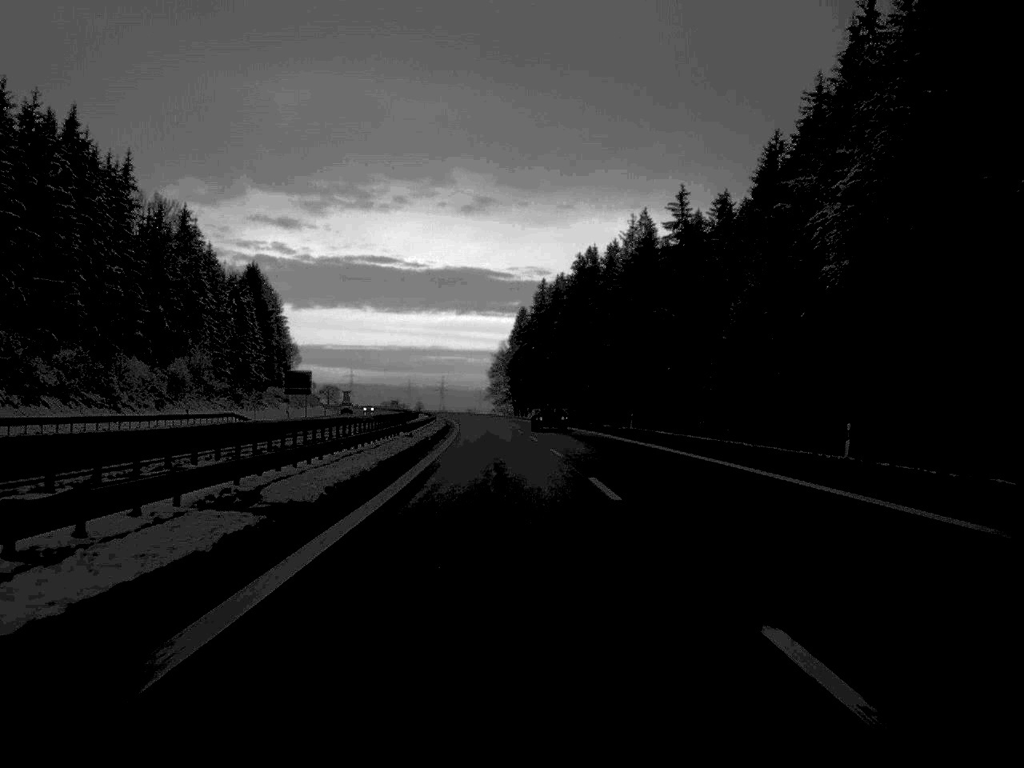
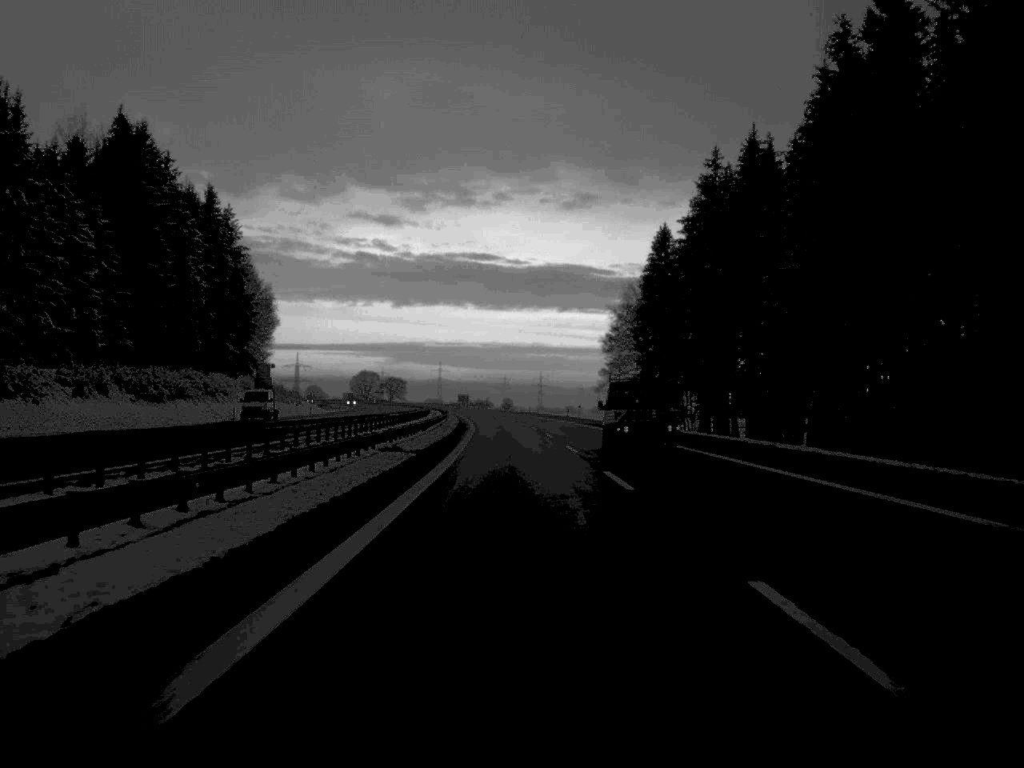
(-6.2, +140.7) m; -4°
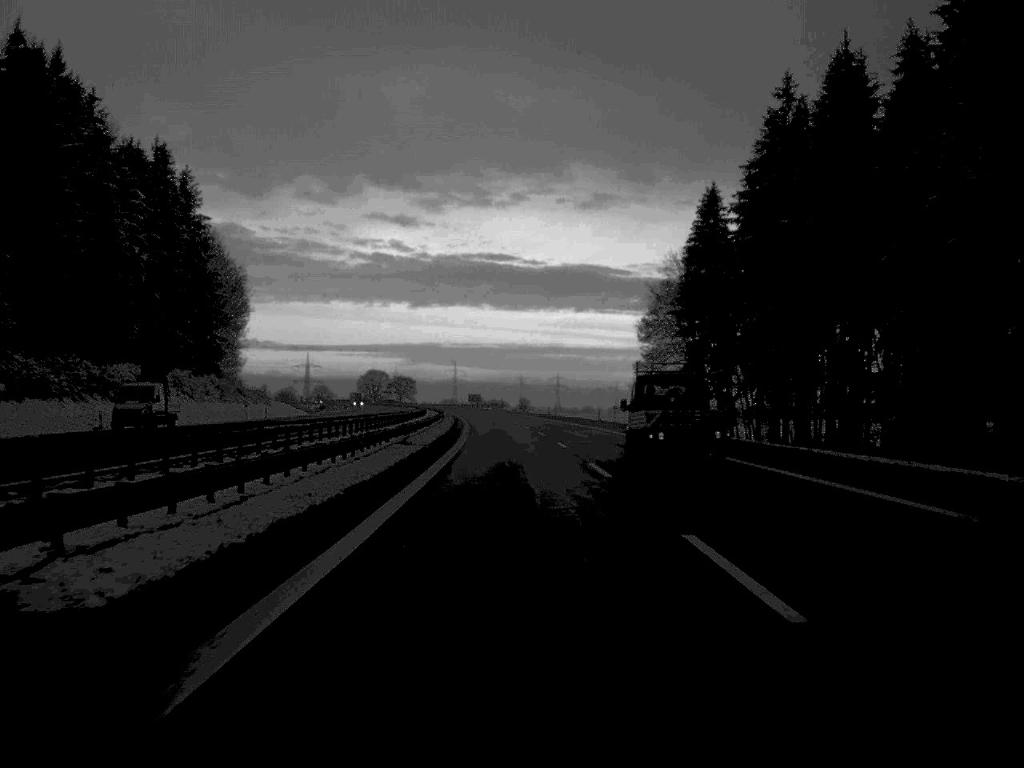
(-0.2, +32.2) m; -1°
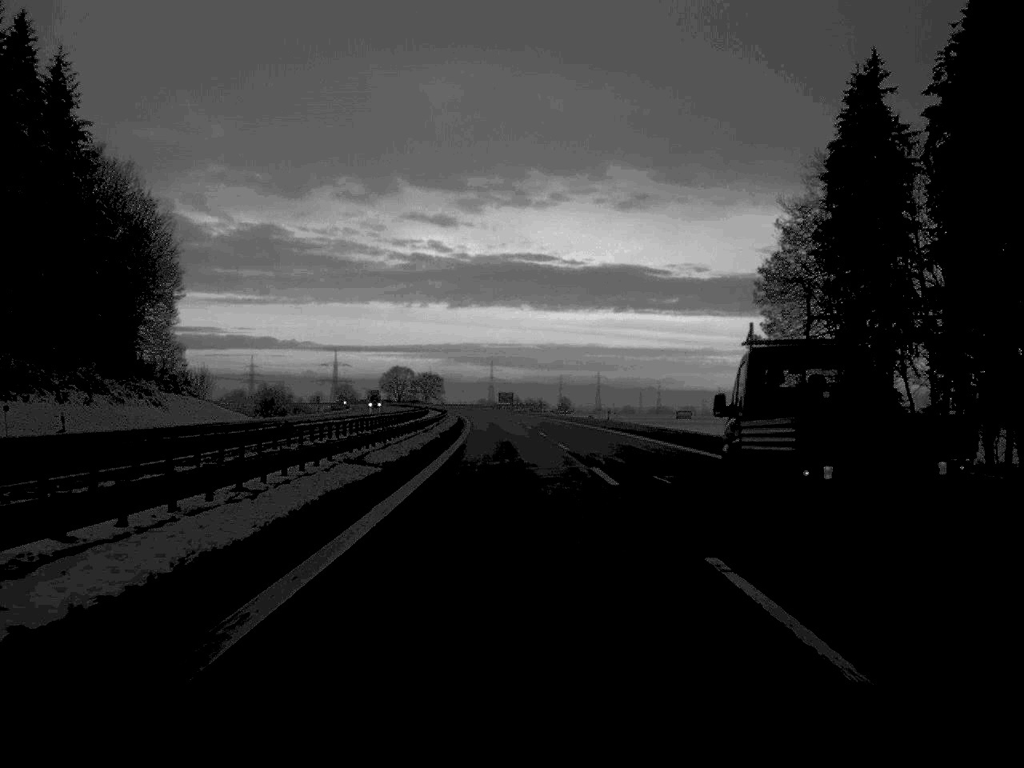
(-0.8, +55.5) m; -2°
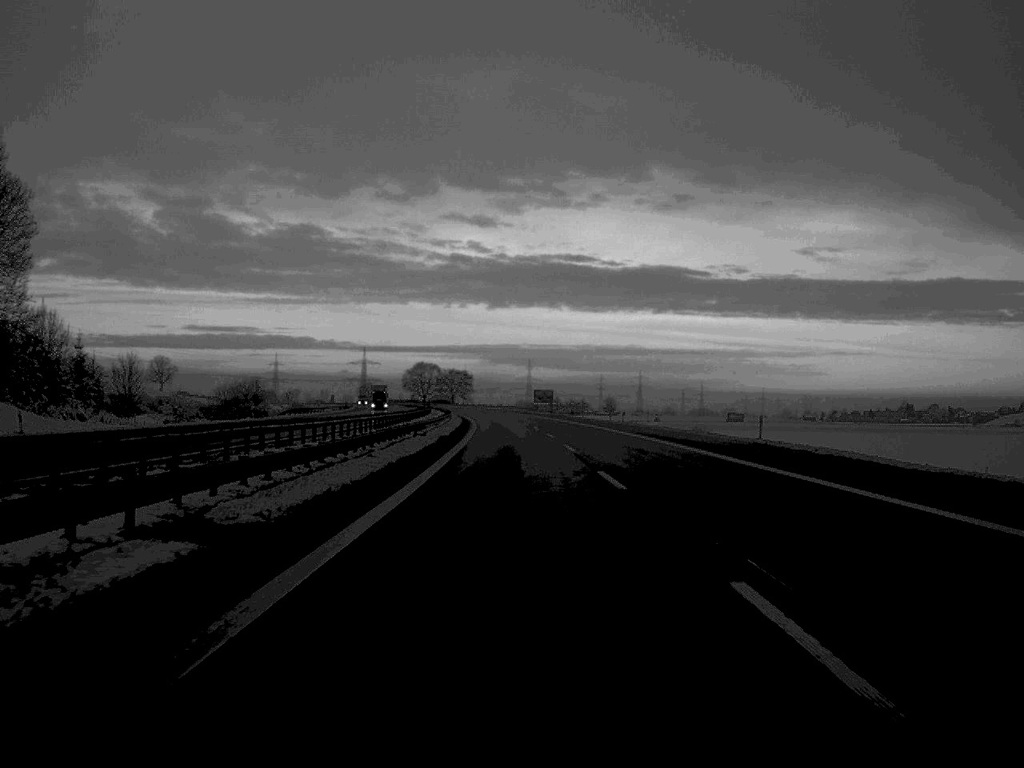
(-0.8, +55.6) m; -2°
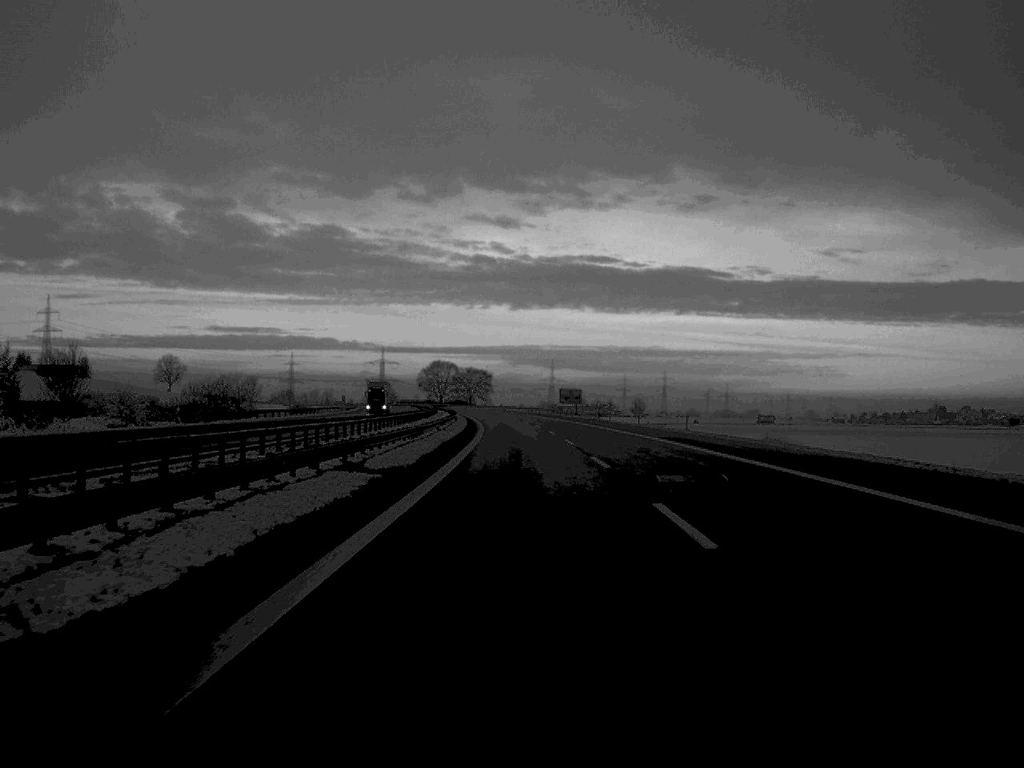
(-0.2, +27.2) m; -1°
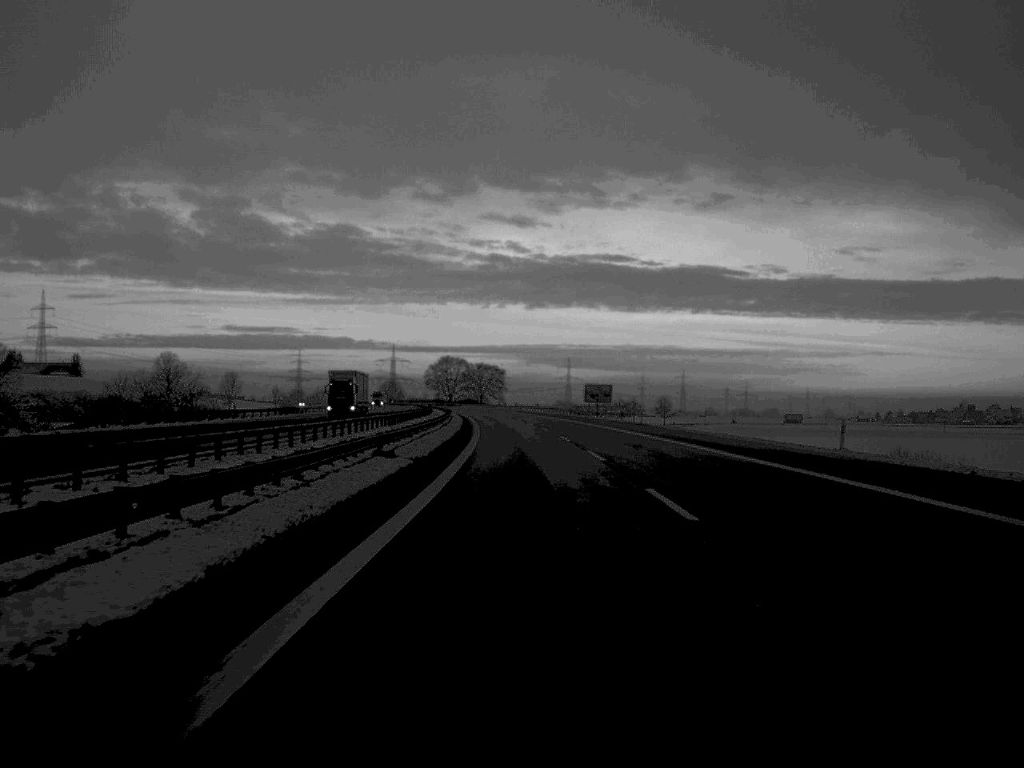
(-0.2, +32.4) m; -1°
